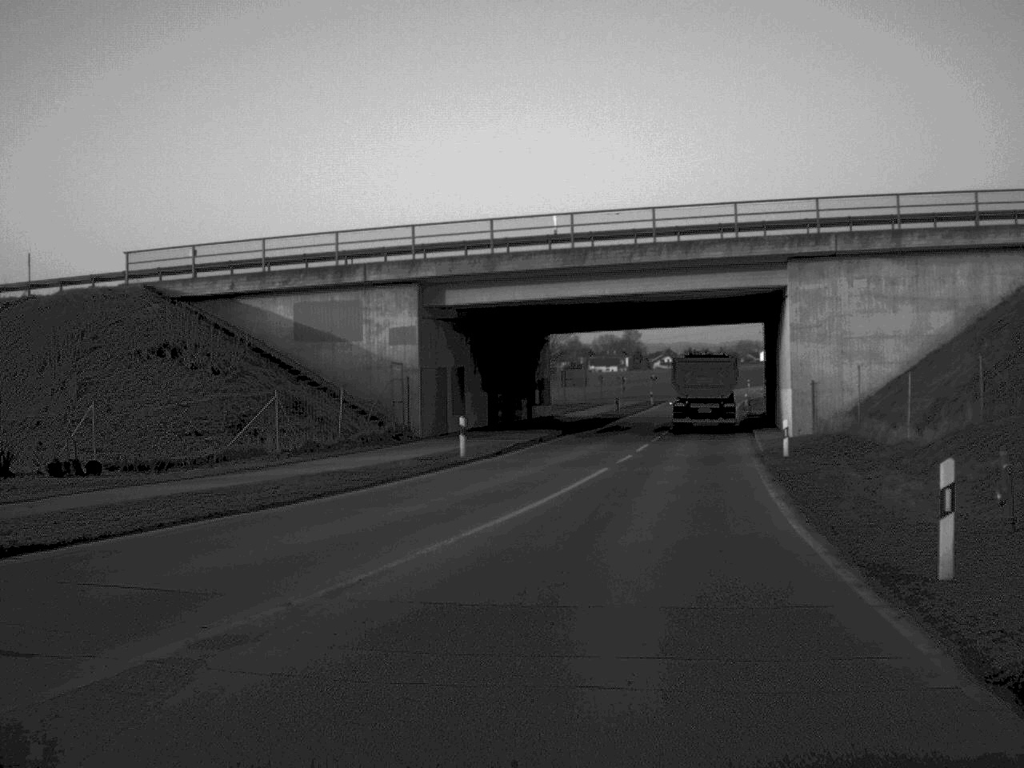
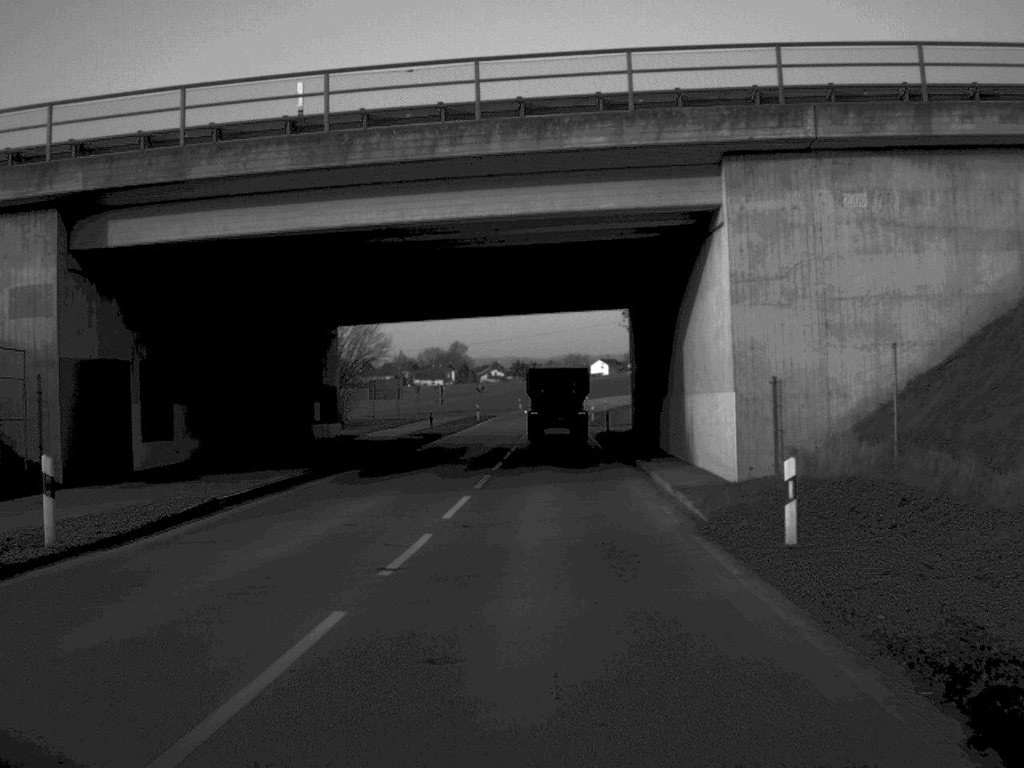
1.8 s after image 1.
(+1.6, +18.2) m; +7°
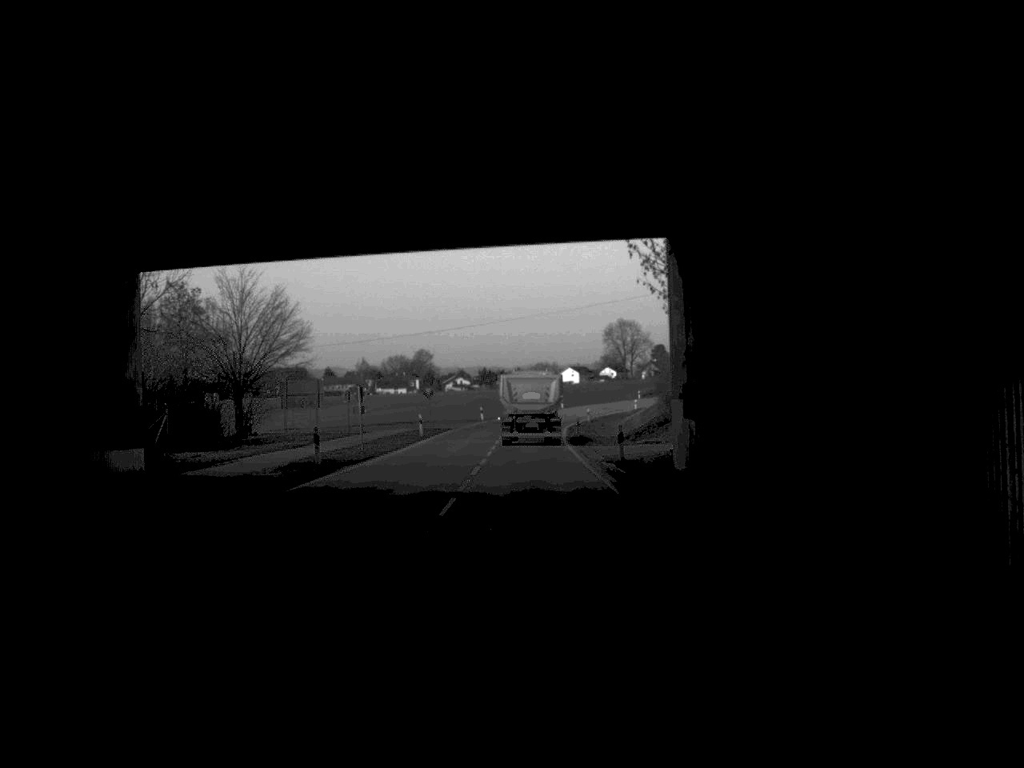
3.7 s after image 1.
(+0.3, +23.2) m; +1°
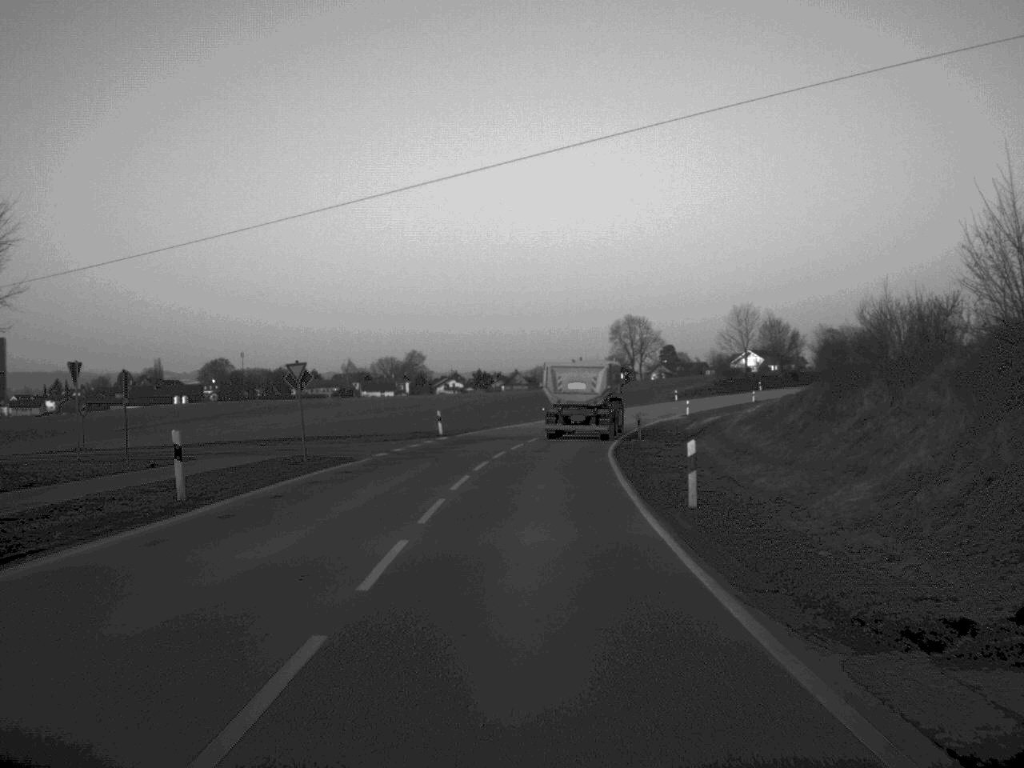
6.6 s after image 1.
(+0.1, +43.6) m; 0°
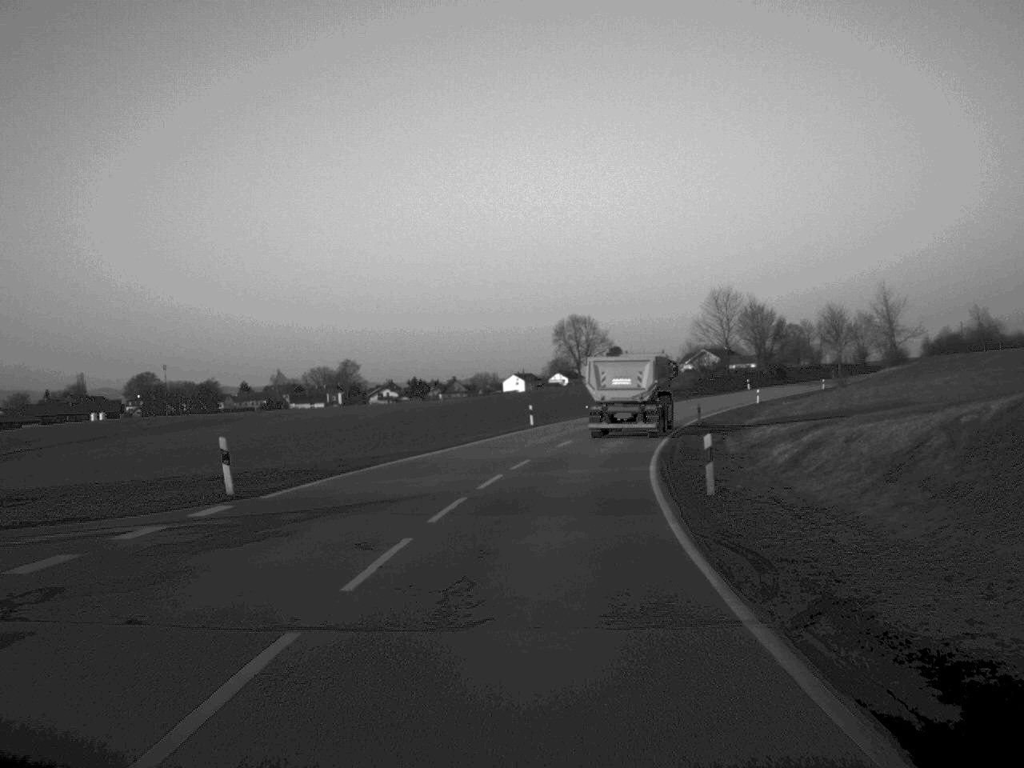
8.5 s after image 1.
(+0.5, +29.6) m; +3°
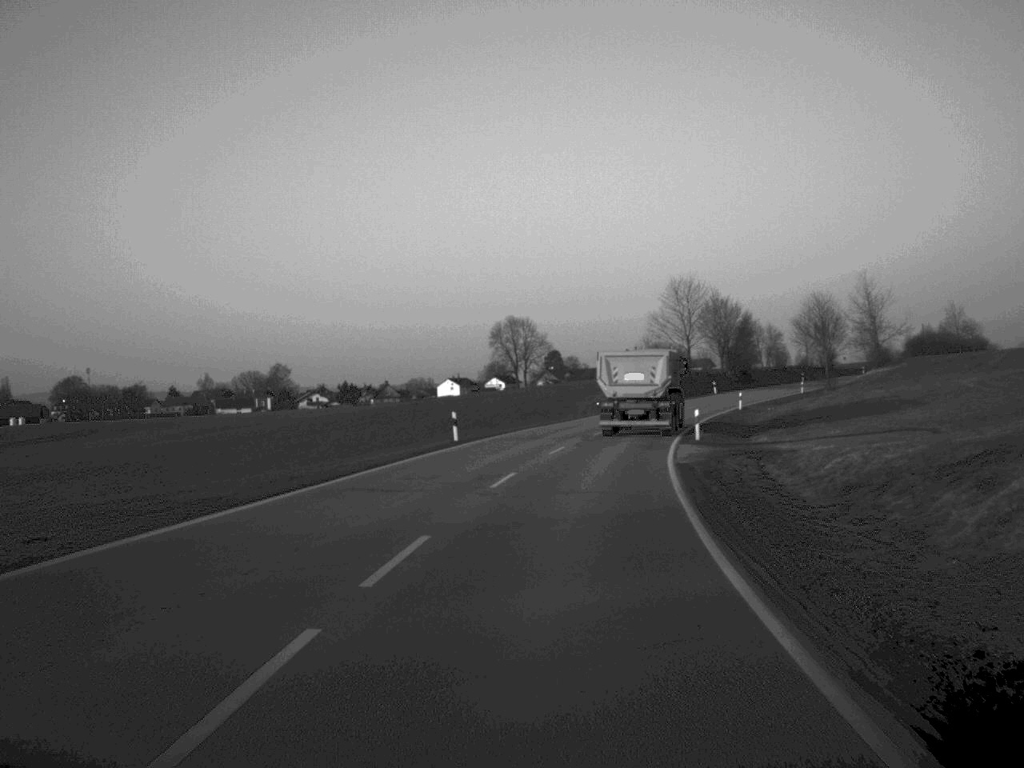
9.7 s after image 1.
(+0.4, +17.8) m; +3°
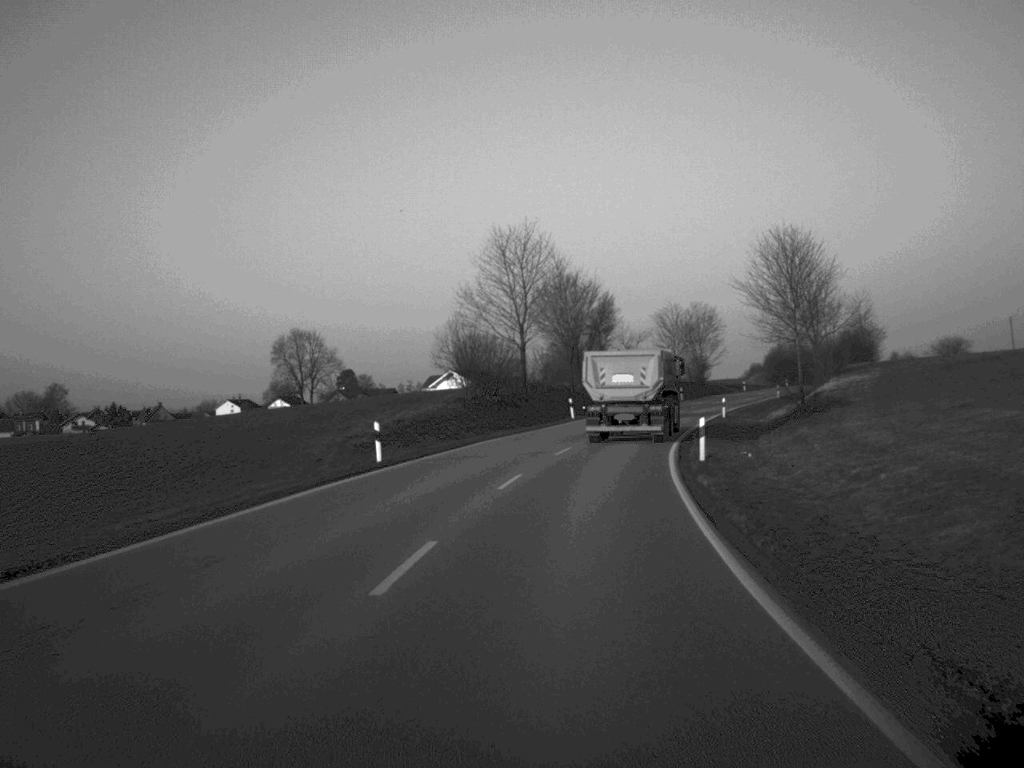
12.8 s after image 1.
(+3.9, +46.7) m; +9°
